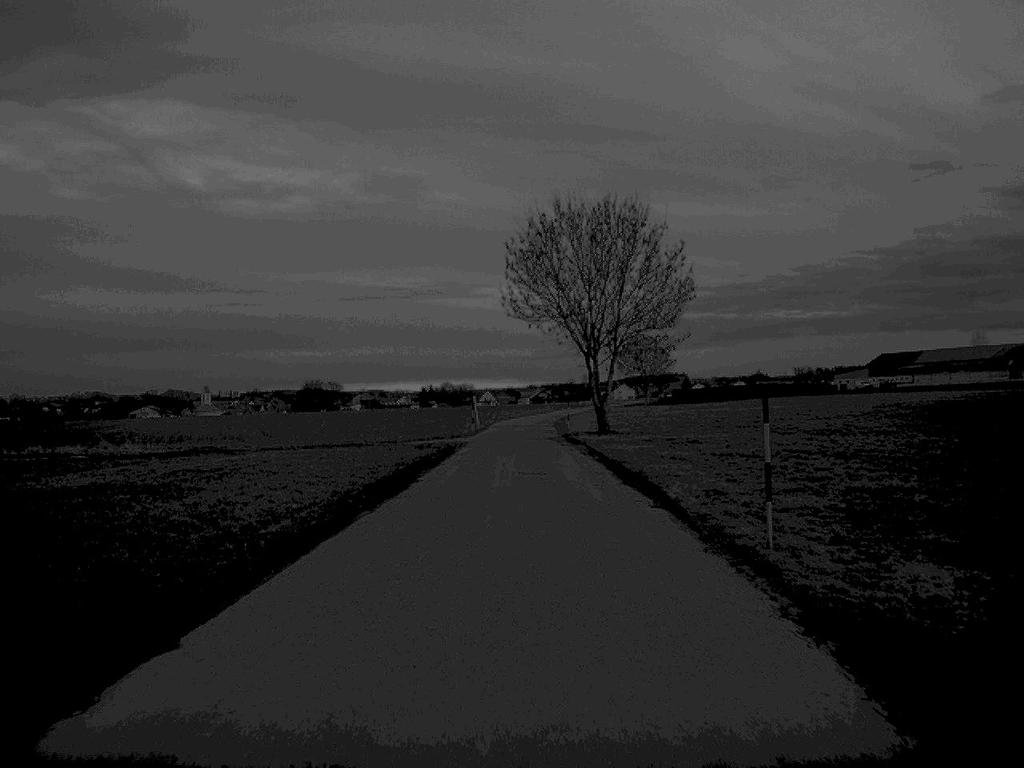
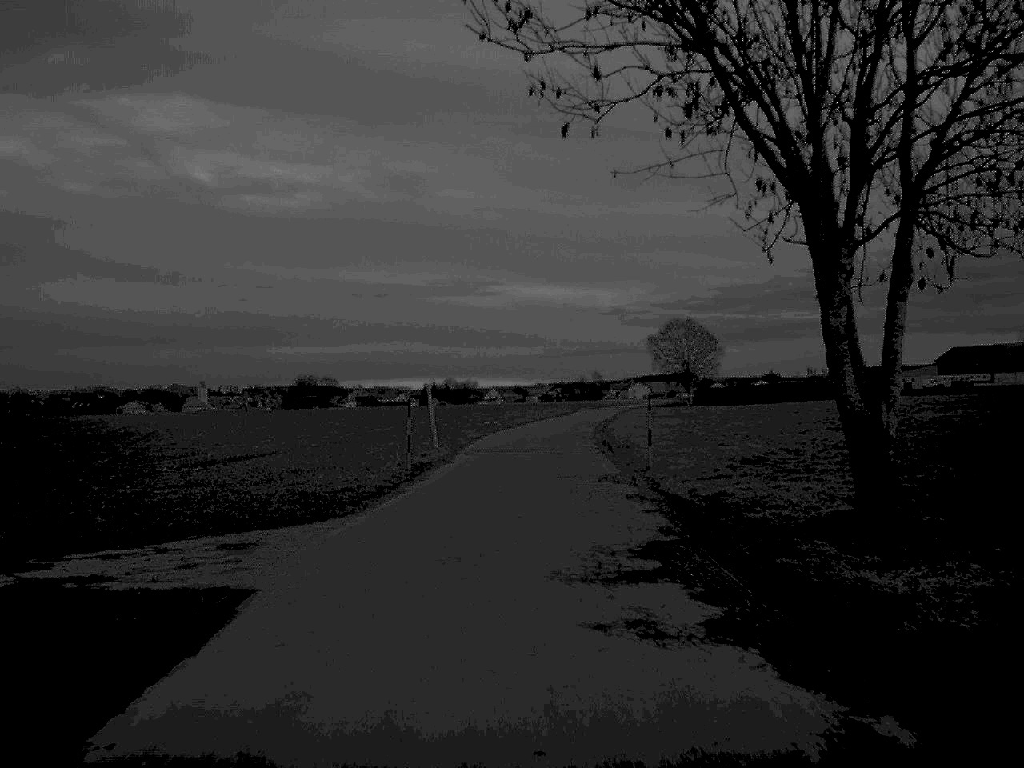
(-0.2, +44.0) m; 0°
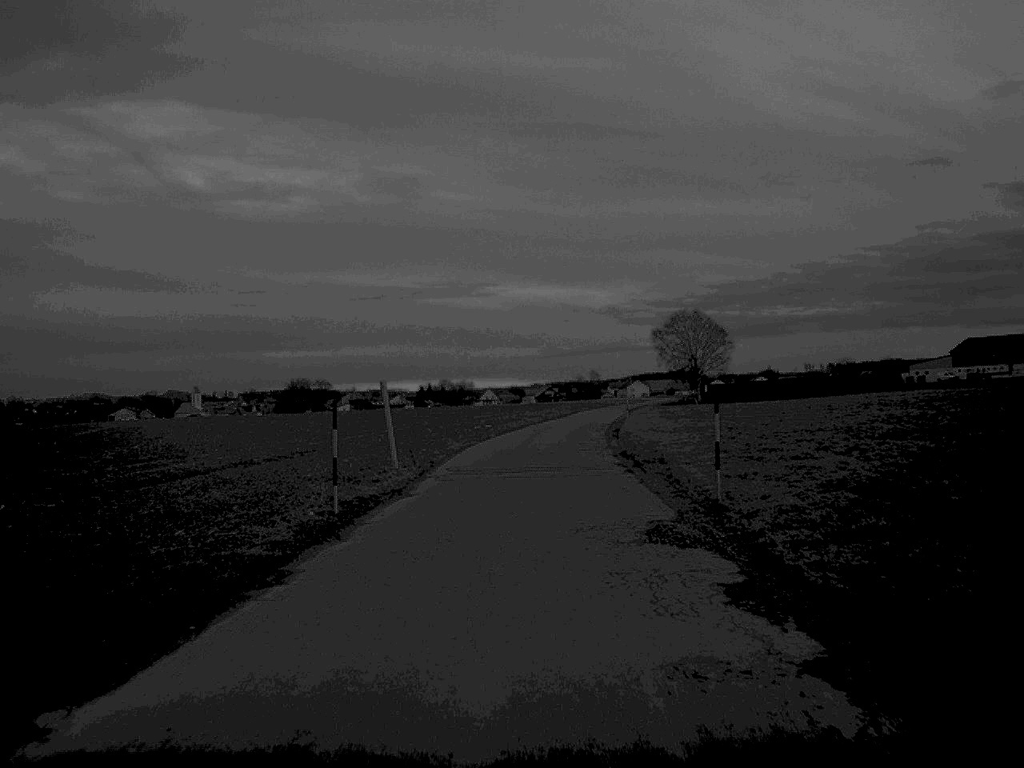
(0.0, +10.8) m; 0°
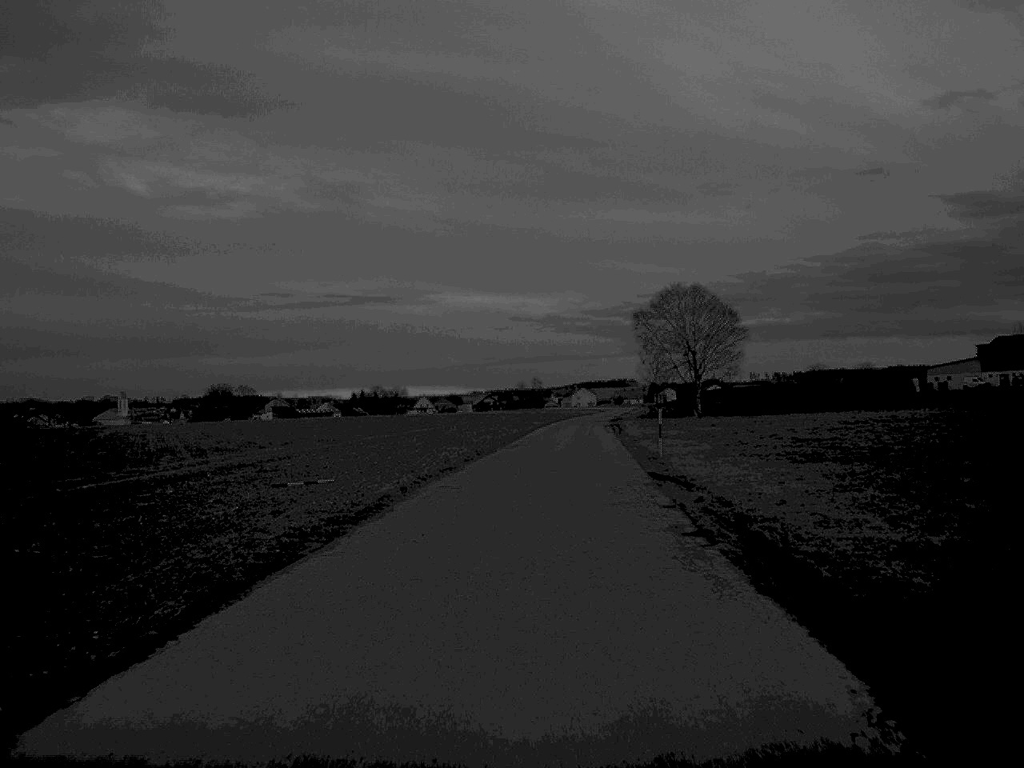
(+0.9, +43.5) m; +3°
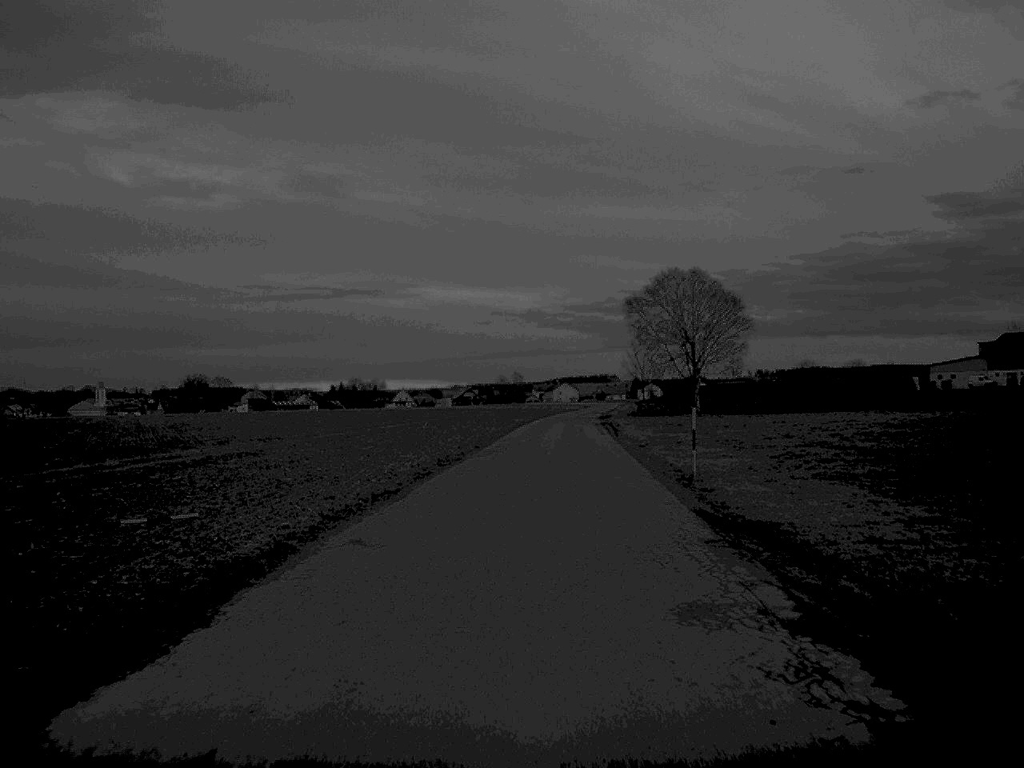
(+0.1, +10.3) m; +1°
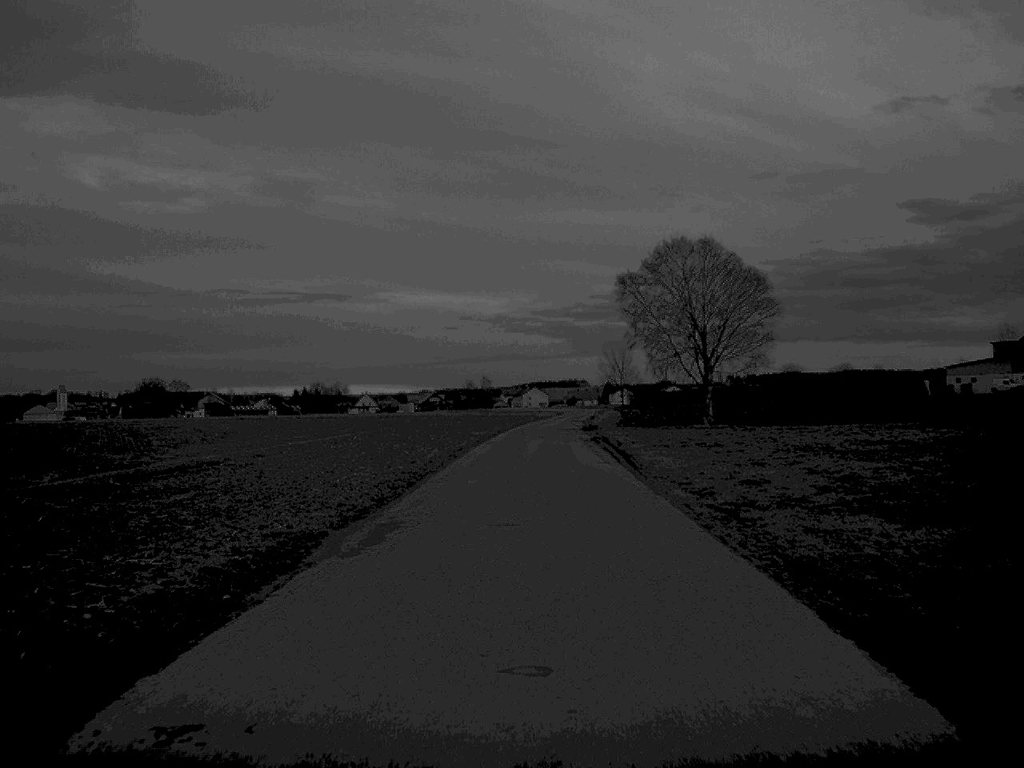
(+0.3, +21.1) m; +1°
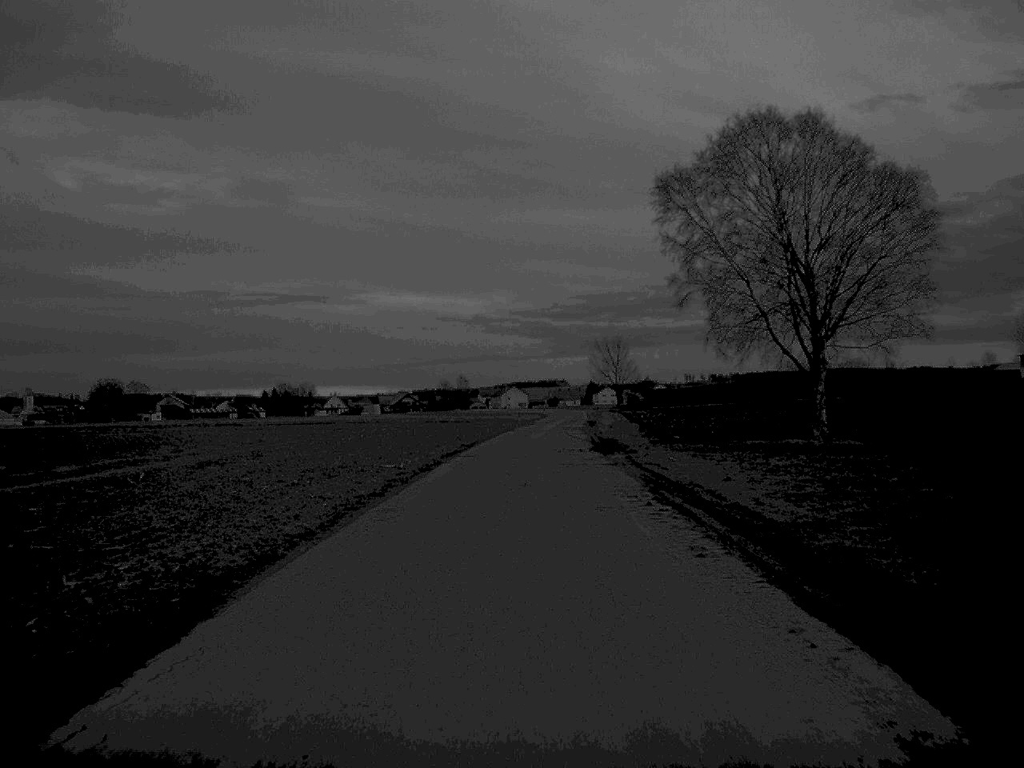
(+0.3, +32.6) m; +1°
